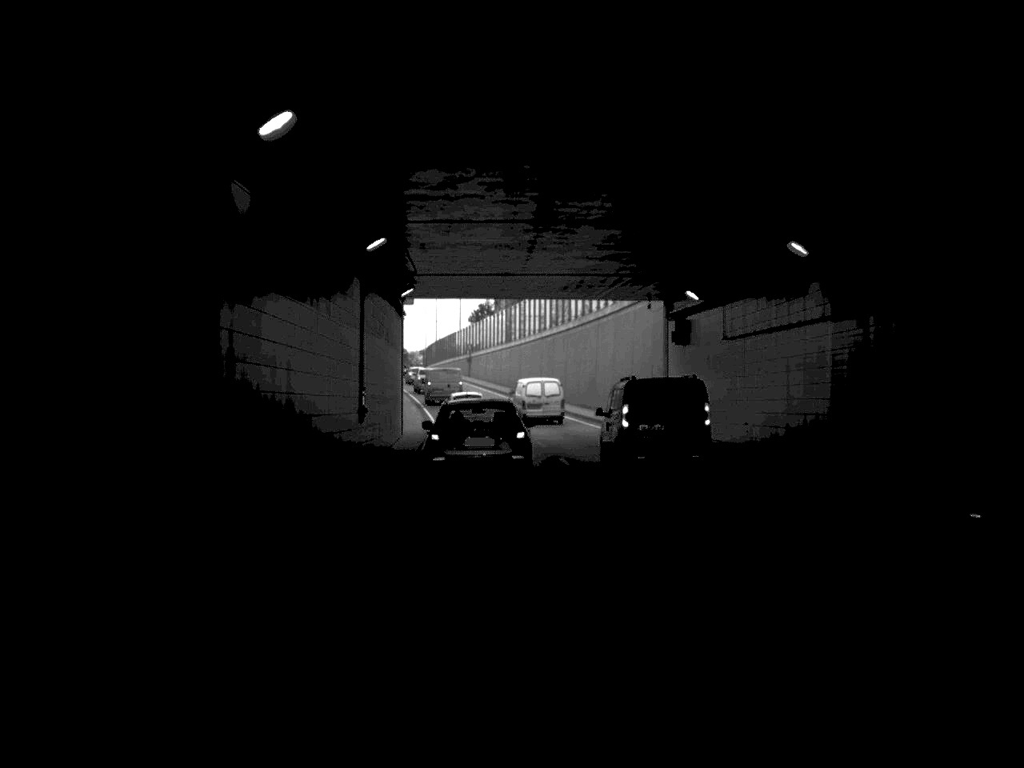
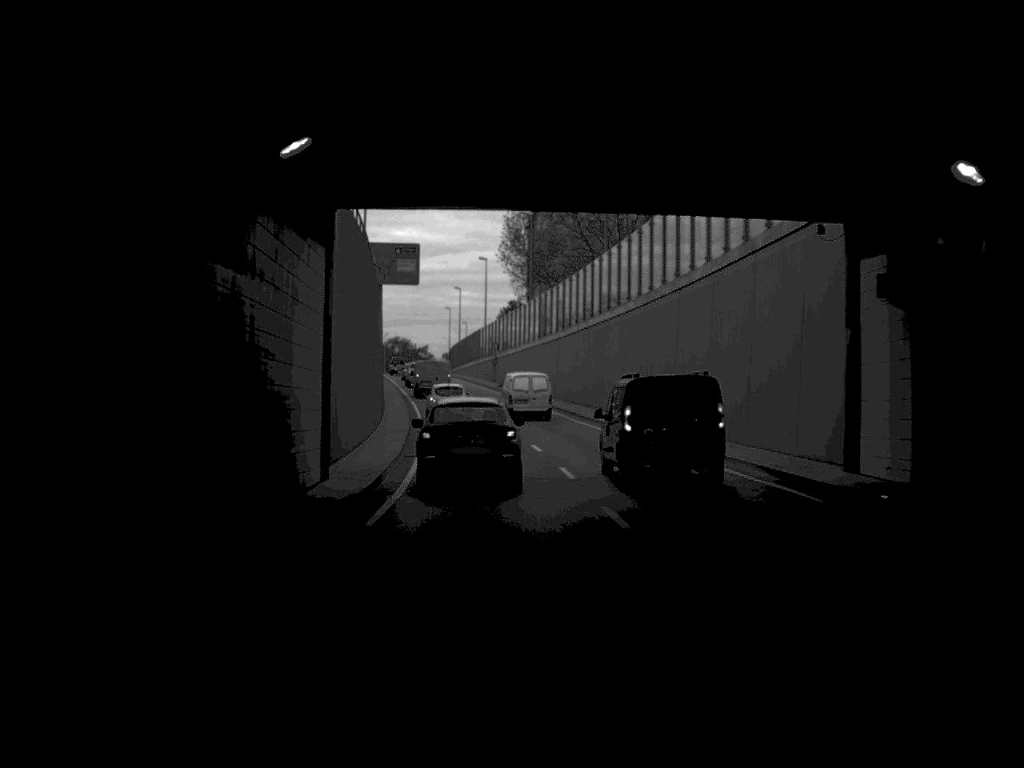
(-0.2, +21.6) m; -2°
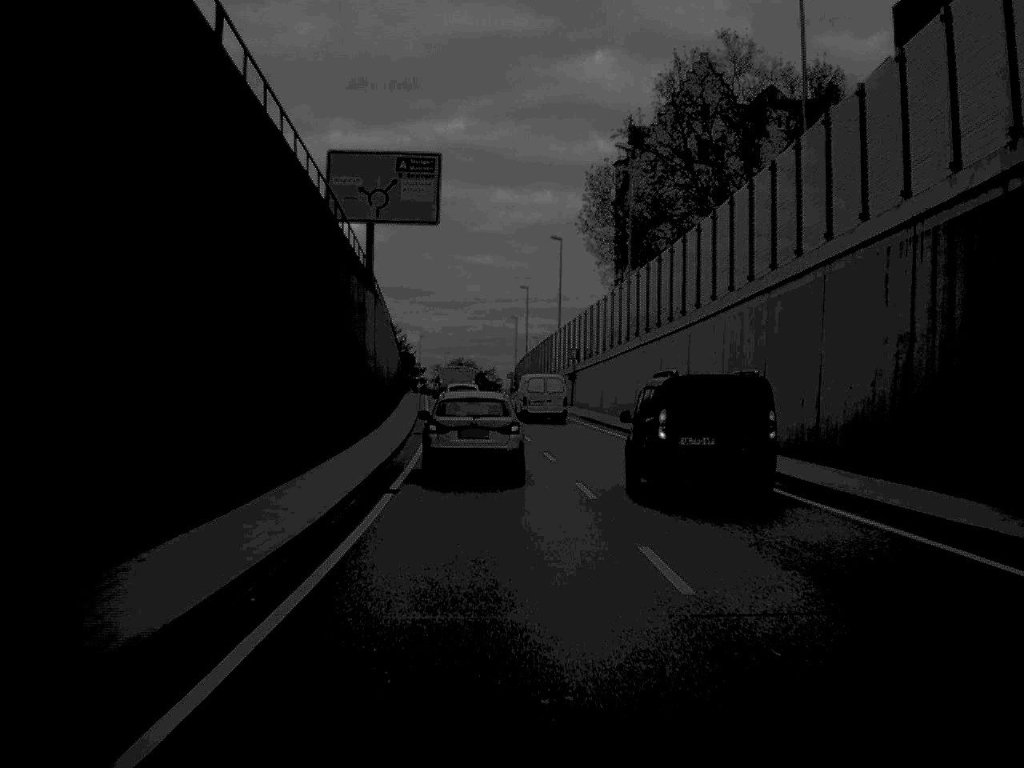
(-0.9, +31.2) m; -3°
